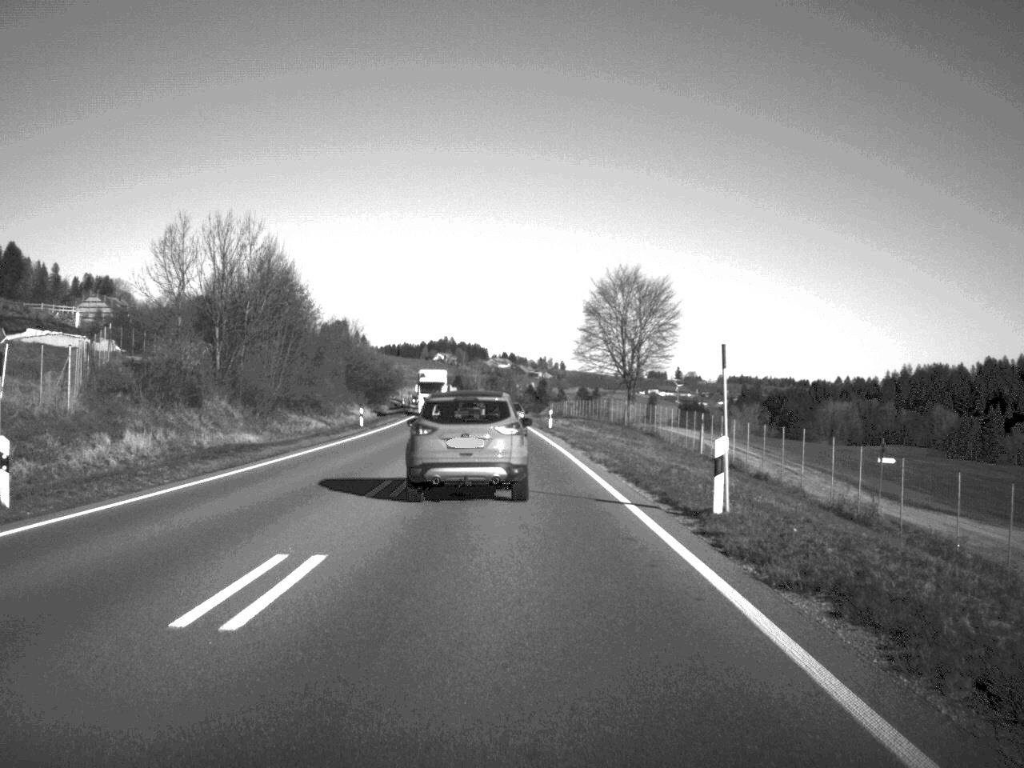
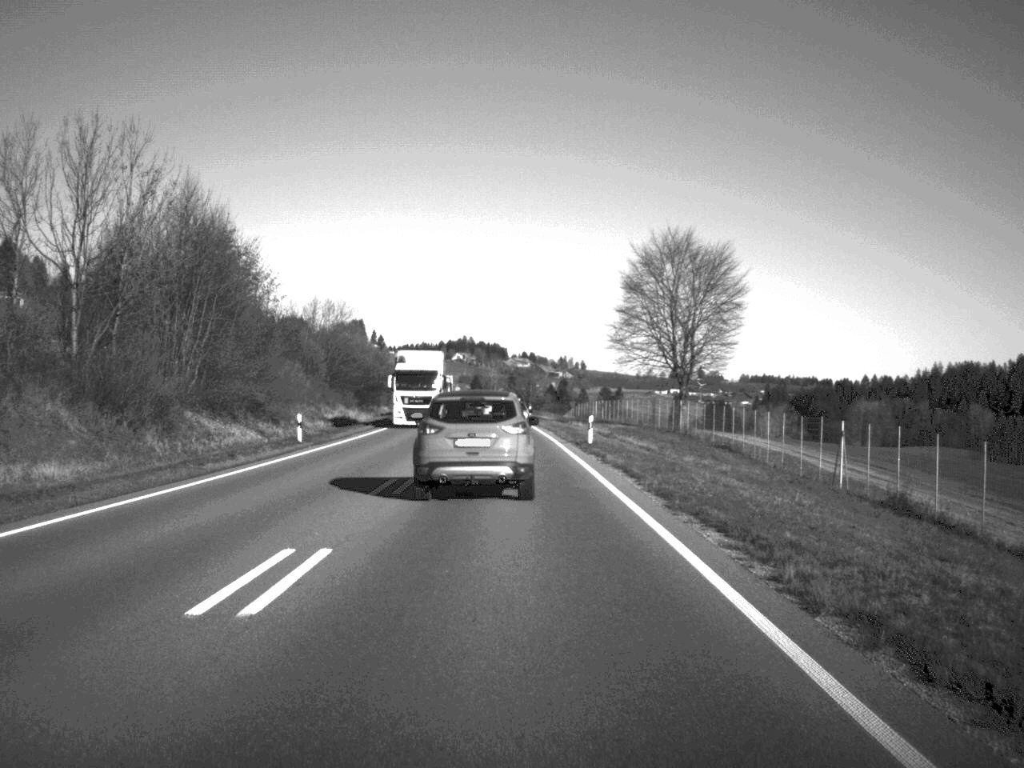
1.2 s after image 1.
(-0.2, +23.4) m; -1°
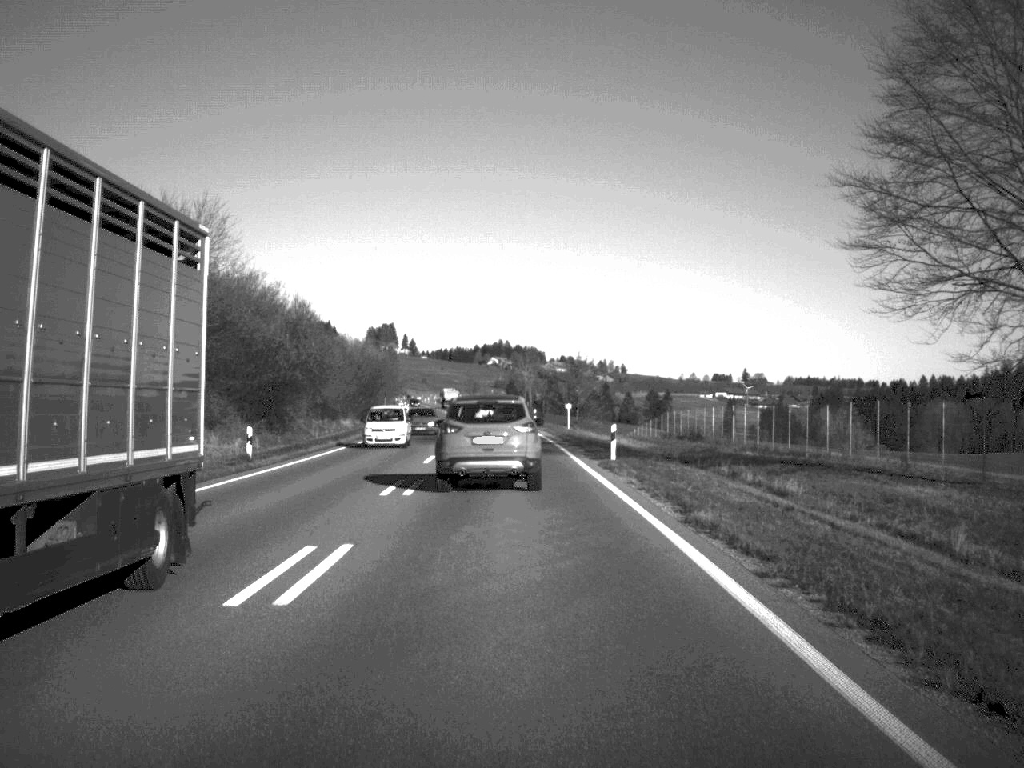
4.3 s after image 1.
(-1.0, +58.7) m; -2°
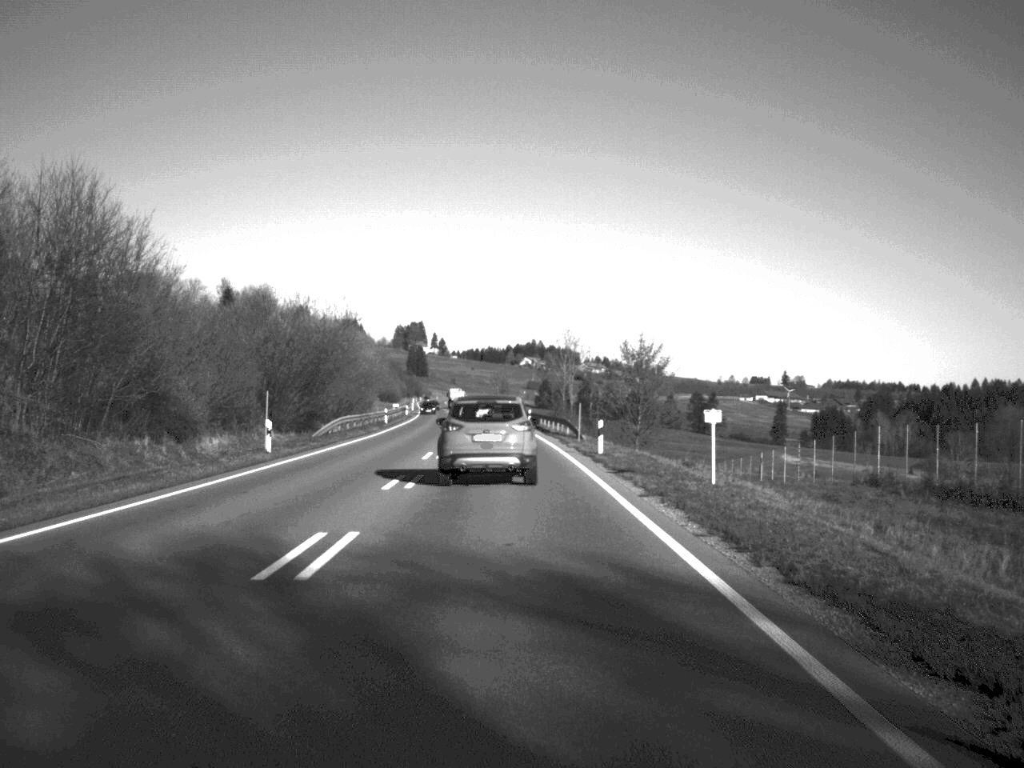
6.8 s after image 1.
(-0.6, +46.4) m; -1°
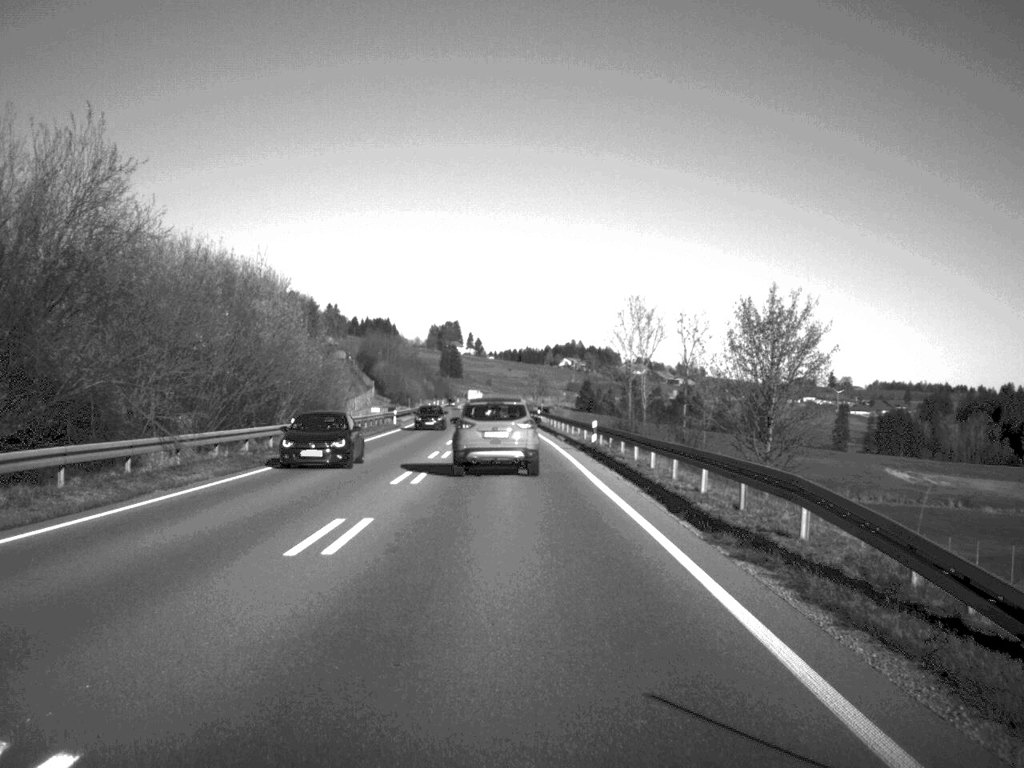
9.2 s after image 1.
(-0.7, +45.9) m; -2°
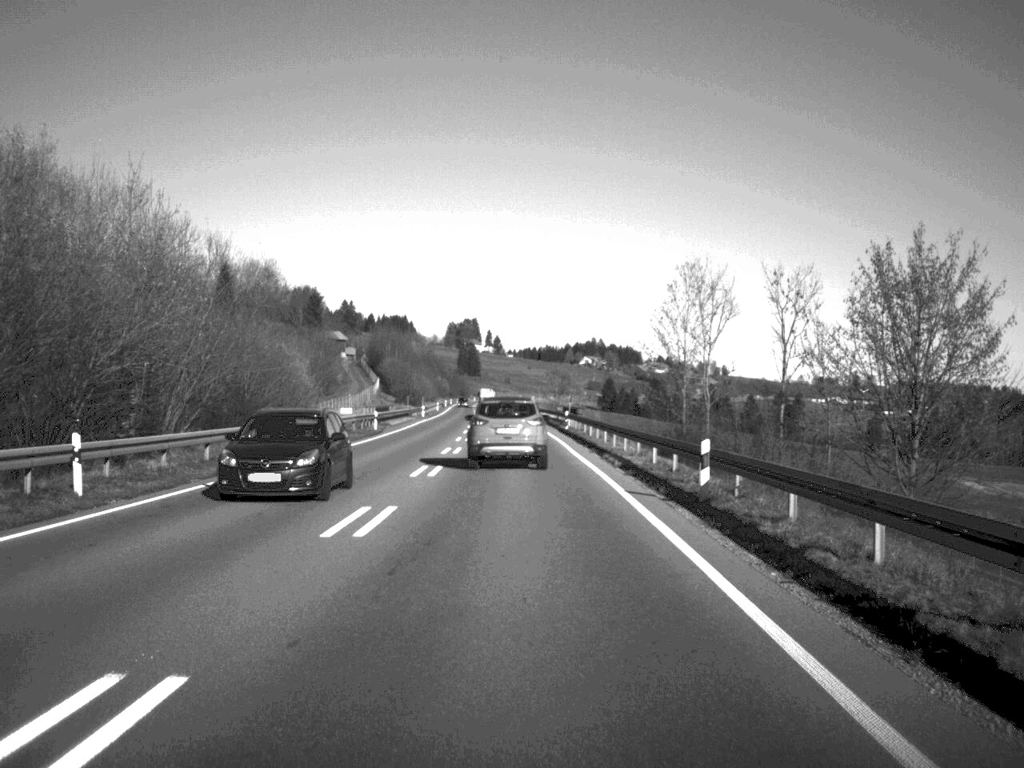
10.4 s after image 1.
(-0.2, +22.2) m; -1°
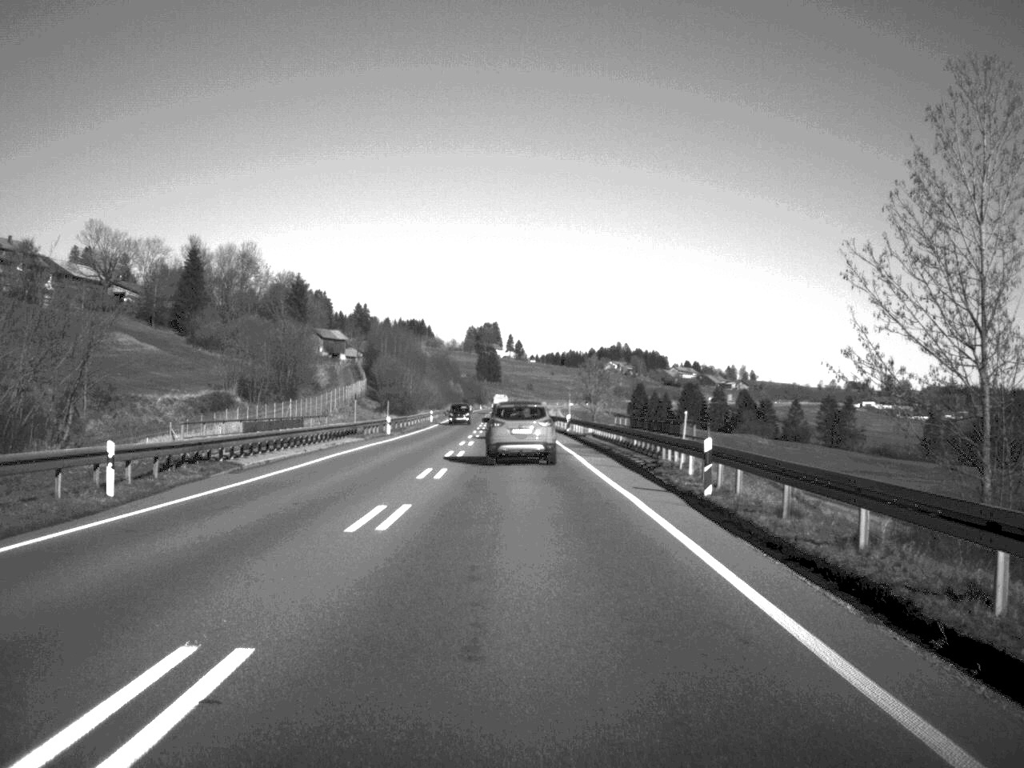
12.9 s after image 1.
(-0.4, +46.7) m; -1°
